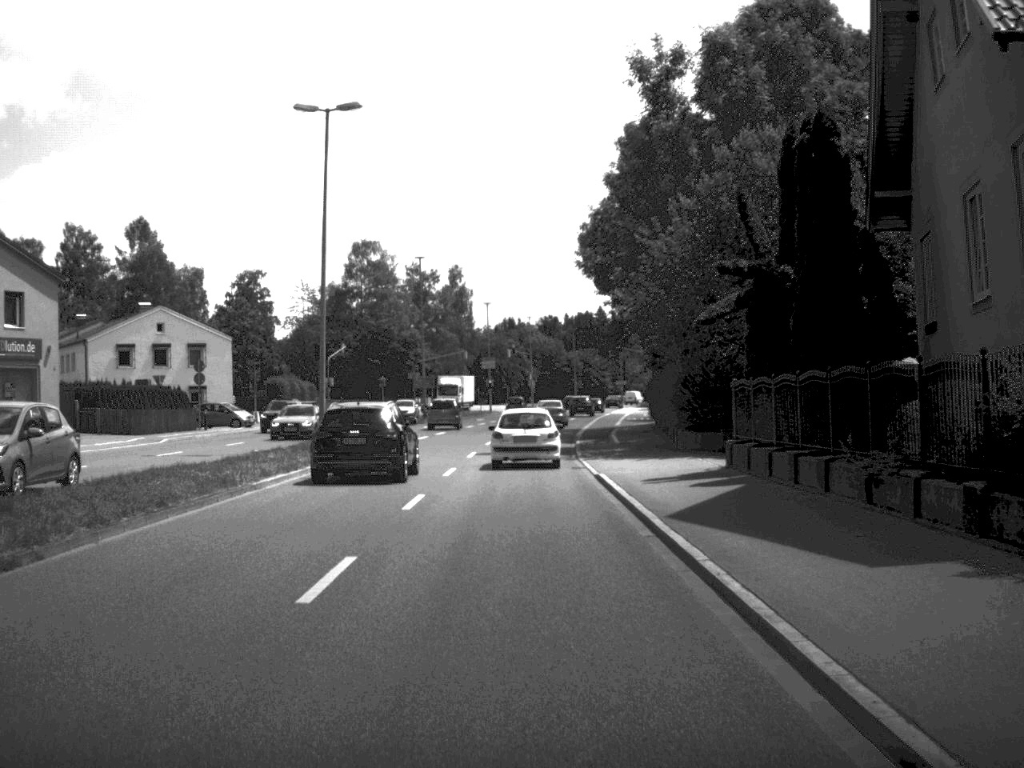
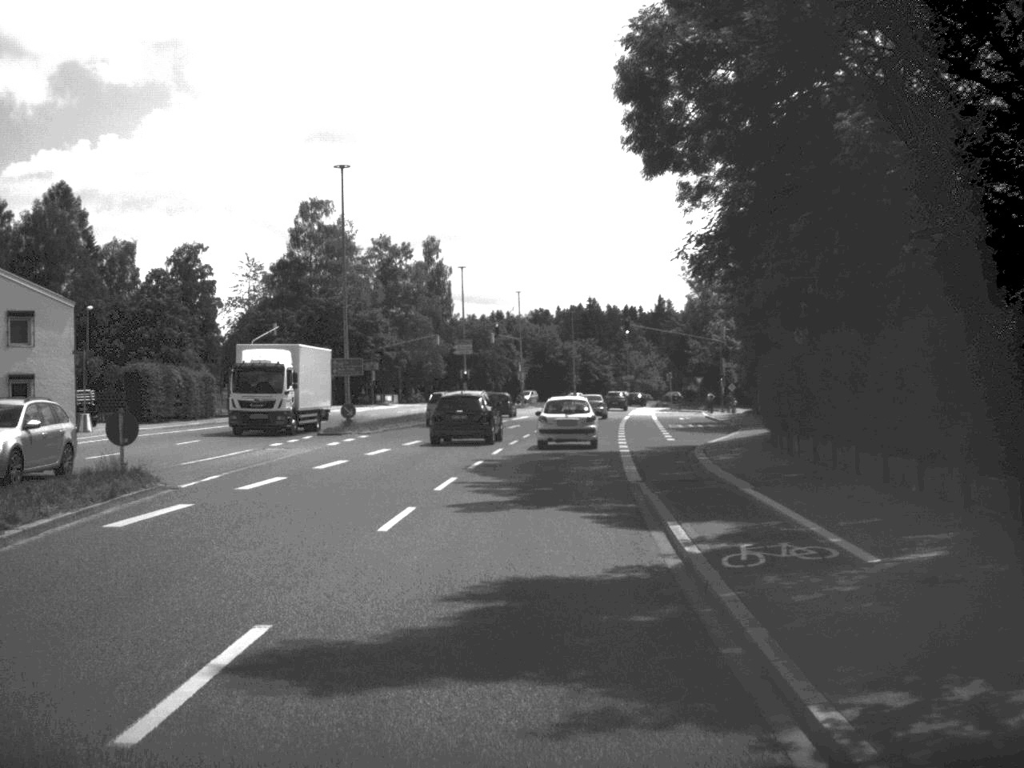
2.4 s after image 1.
(0.0, +31.0) m; 0°
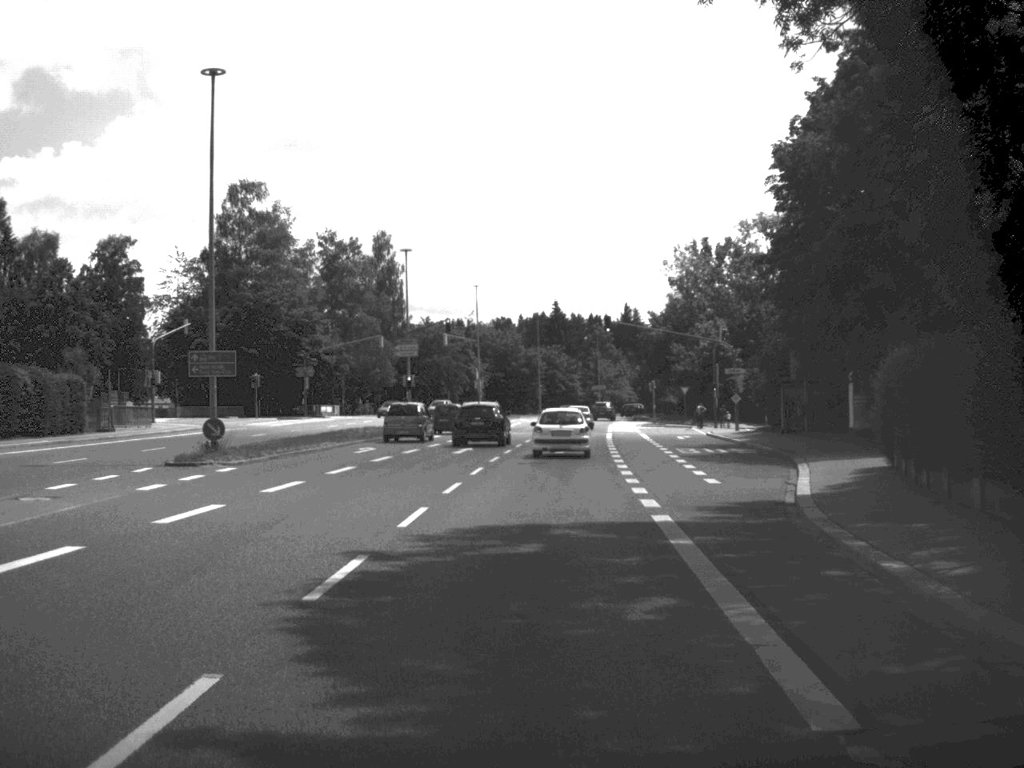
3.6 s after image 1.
(+0.2, +16.3) m; +2°
